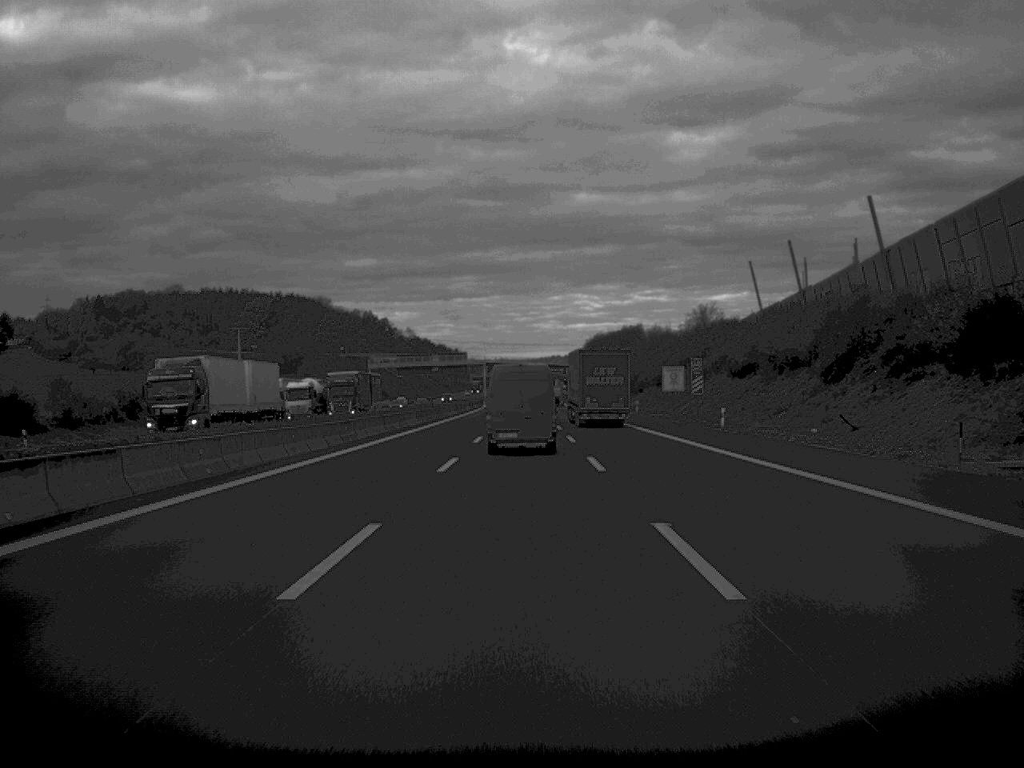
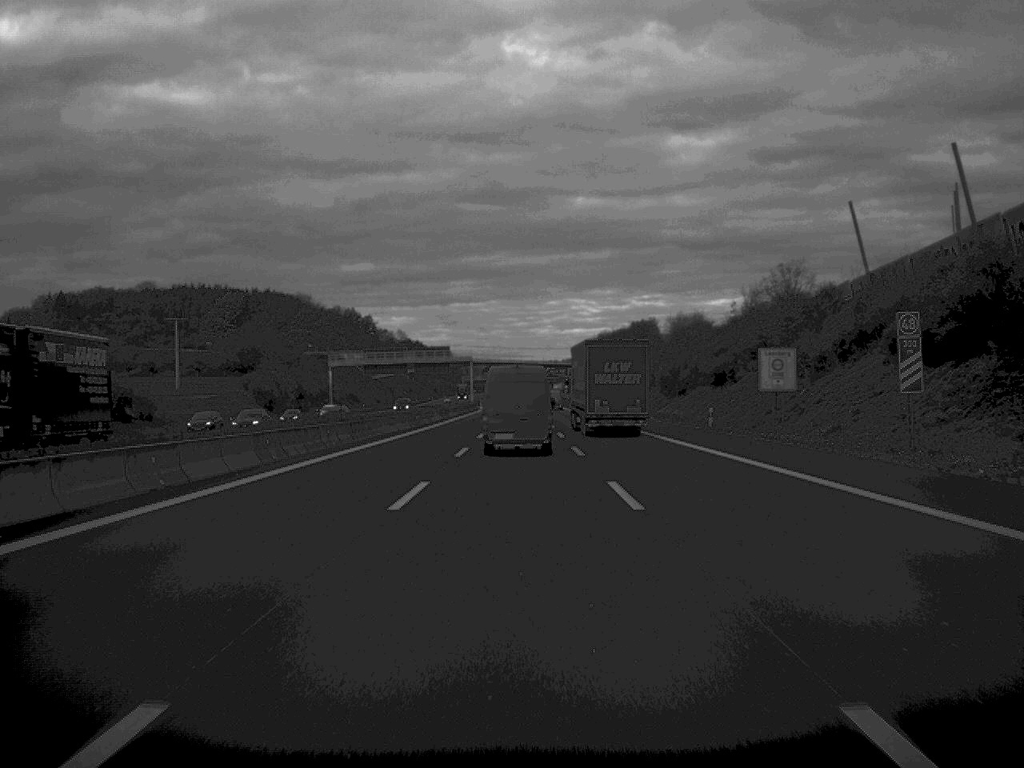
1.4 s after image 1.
(0.0, +45.5) m; 0°
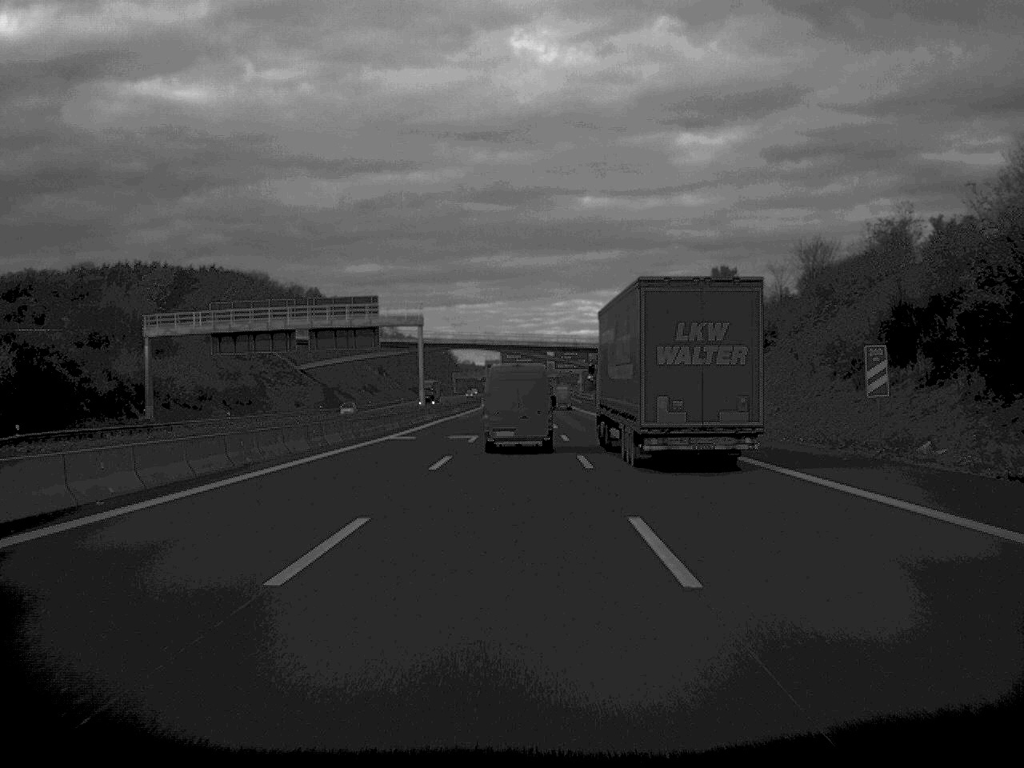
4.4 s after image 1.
(0.0, +96.7) m; 0°
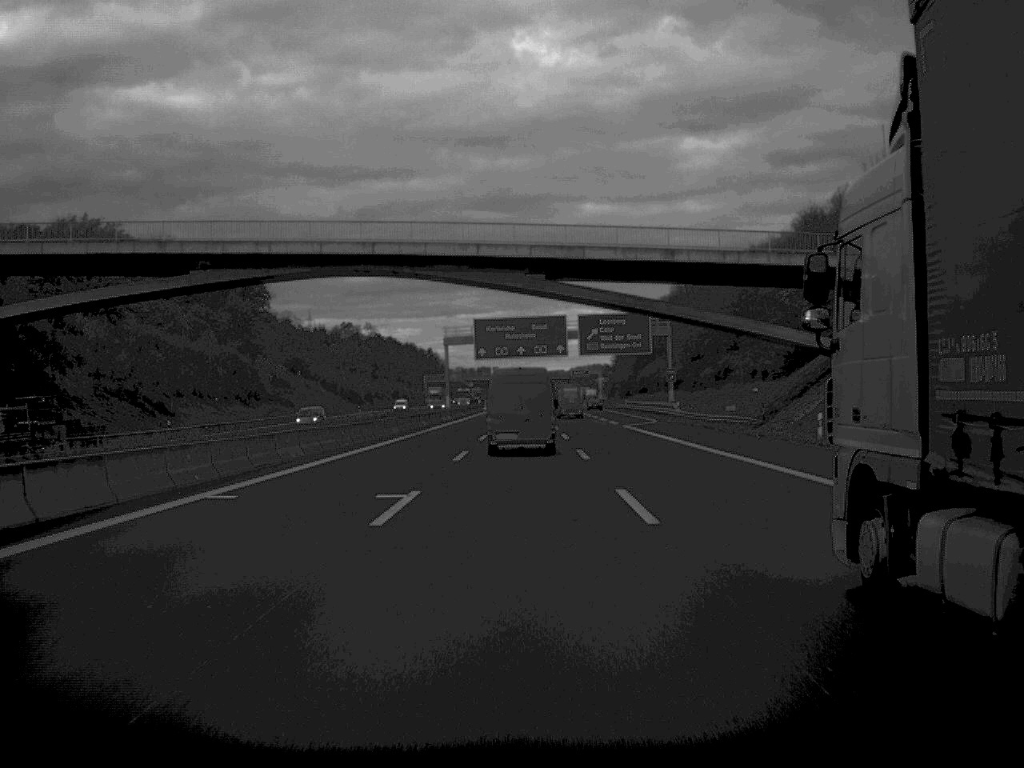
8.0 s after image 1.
(0.0, +119.4) m; 0°
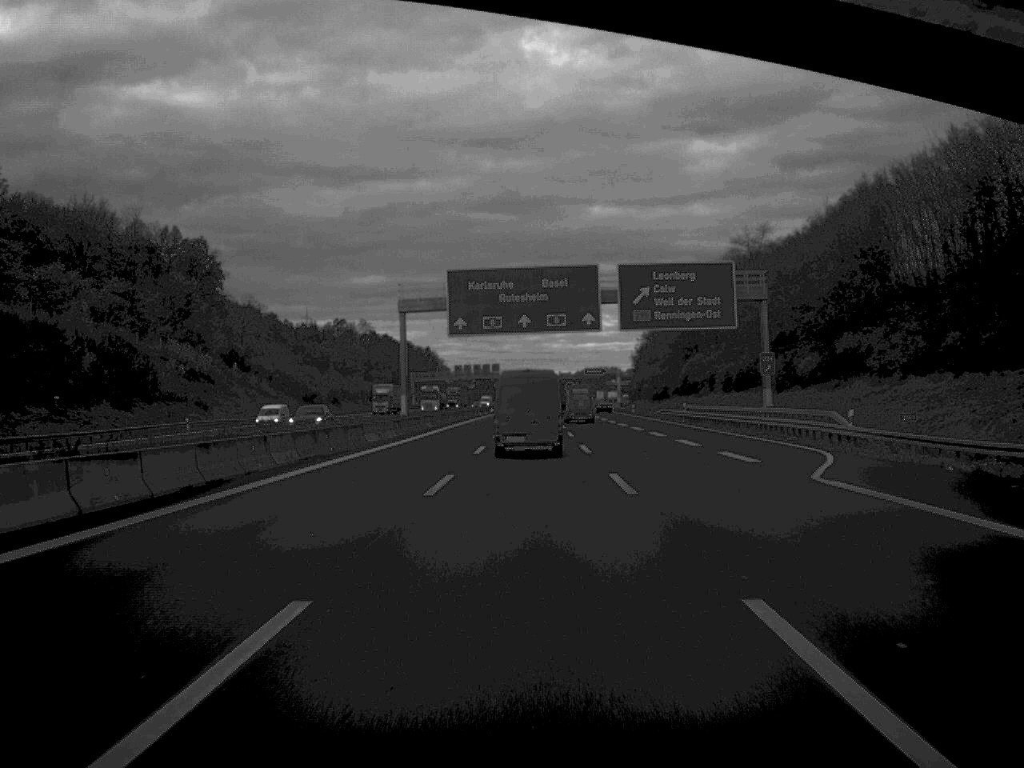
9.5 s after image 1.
(-0.1, +47.7) m; 0°
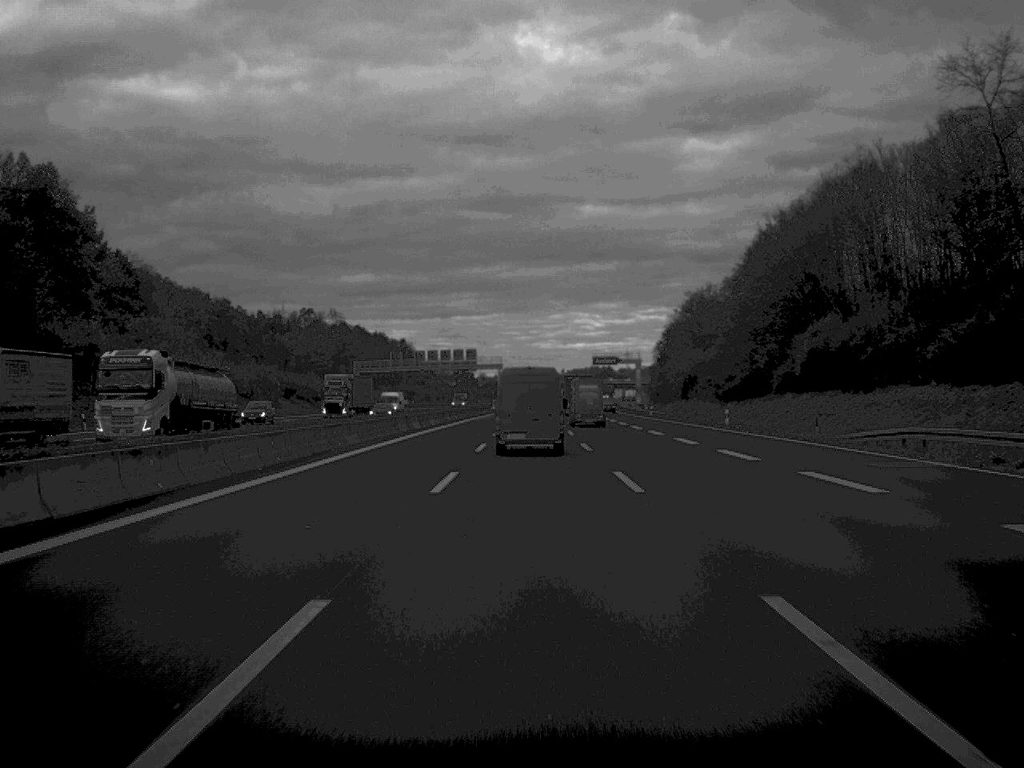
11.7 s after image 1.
(+0.3, +71.6) m; 0°
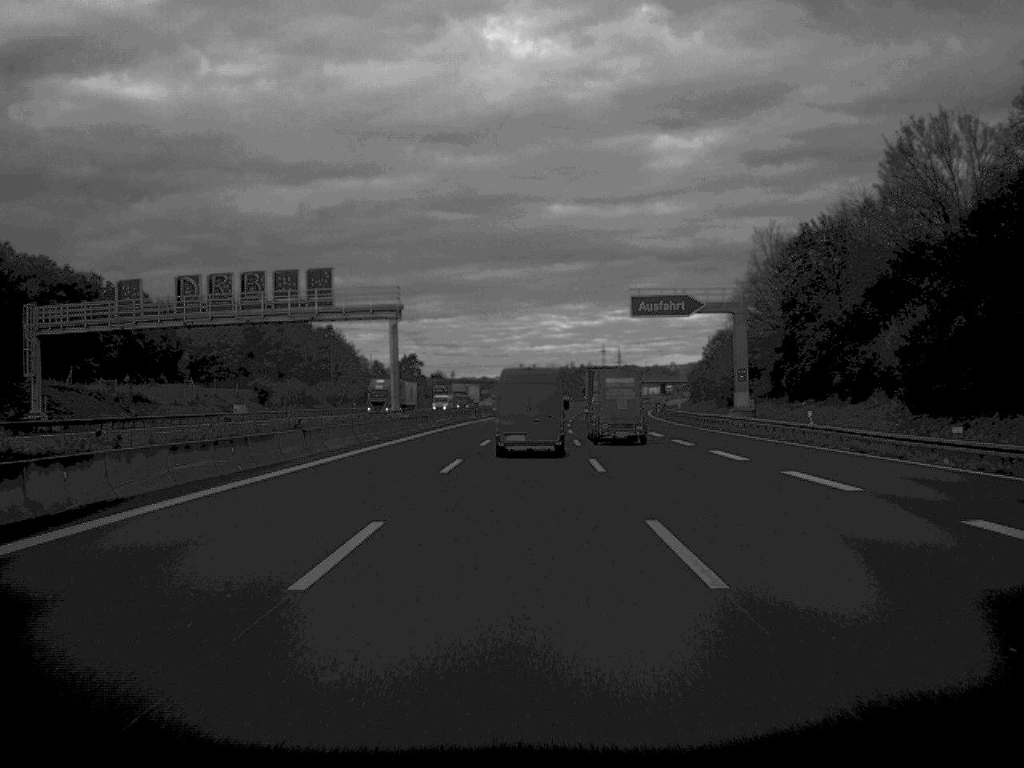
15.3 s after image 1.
(+1.4, +118.4) m; +2°
